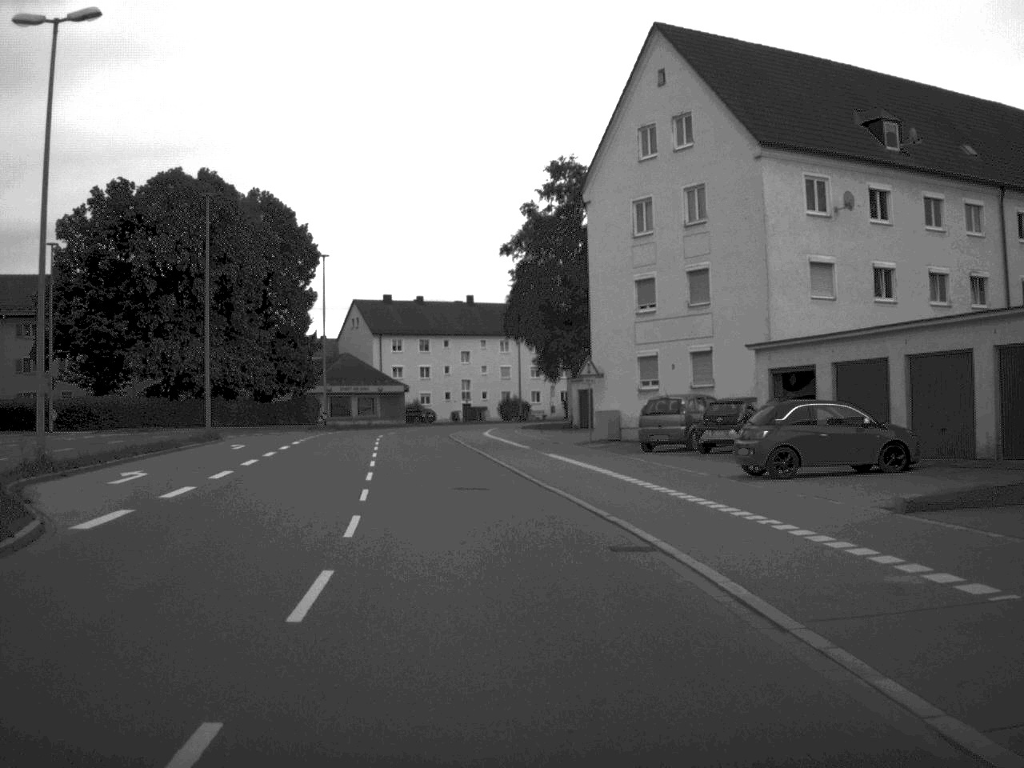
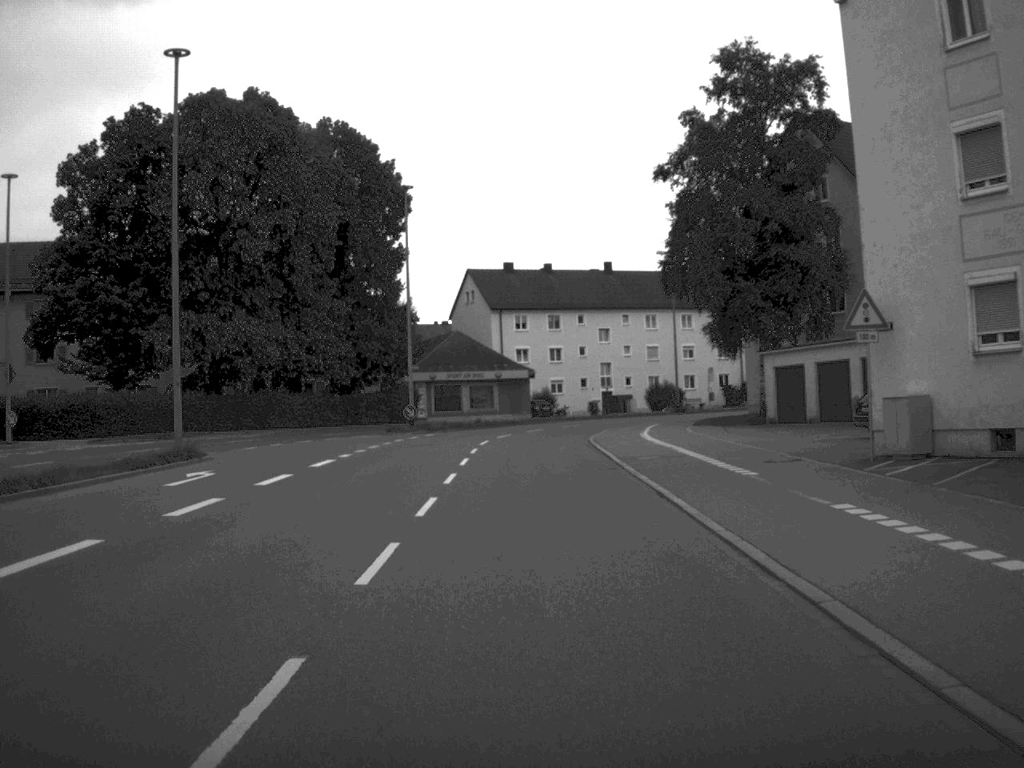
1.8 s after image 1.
(-1.4, +22.4) m; -6°
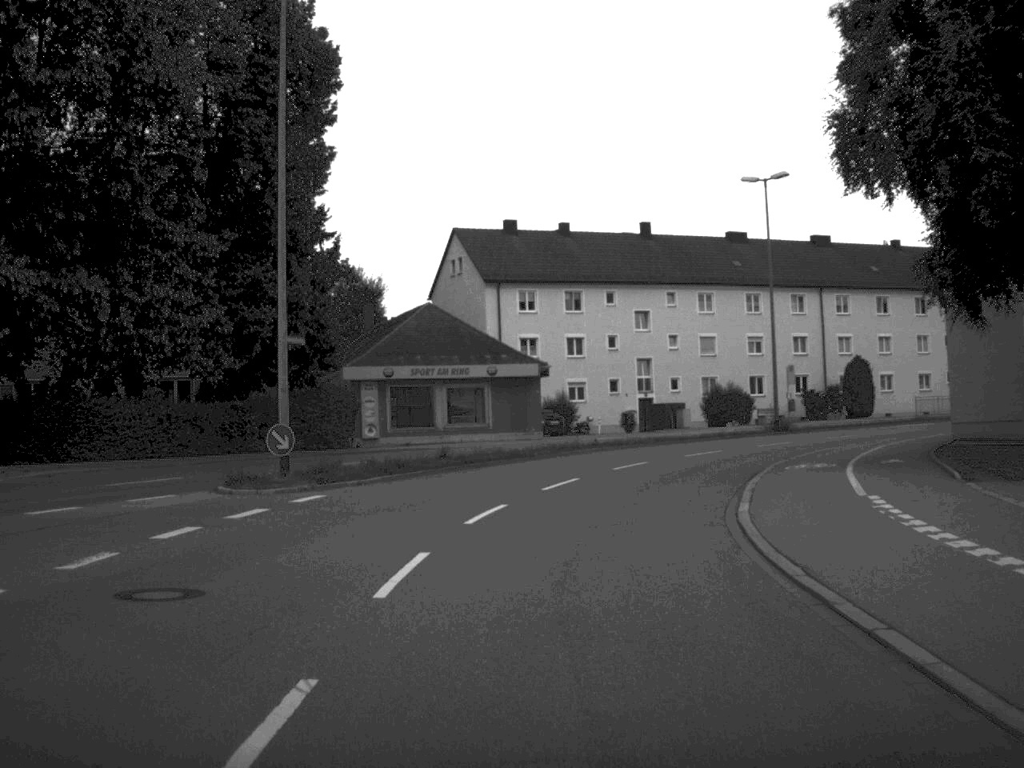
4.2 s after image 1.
(-0.2, +29.9) m; 0°
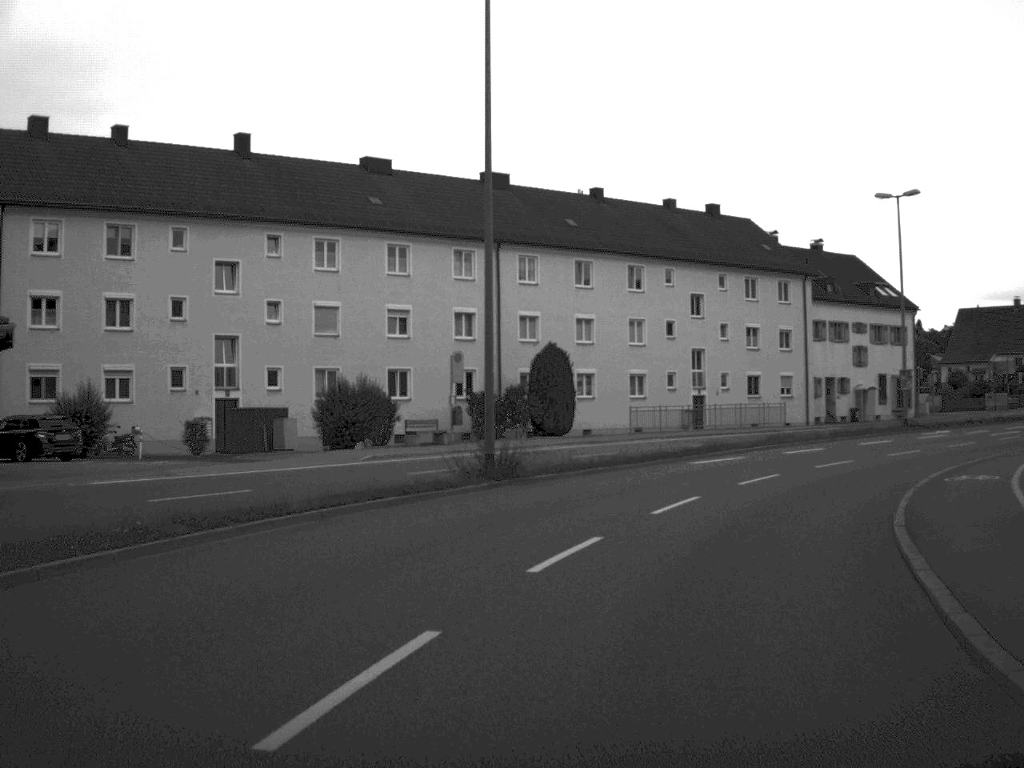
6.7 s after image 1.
(+3.2, +27.8) m; +18°
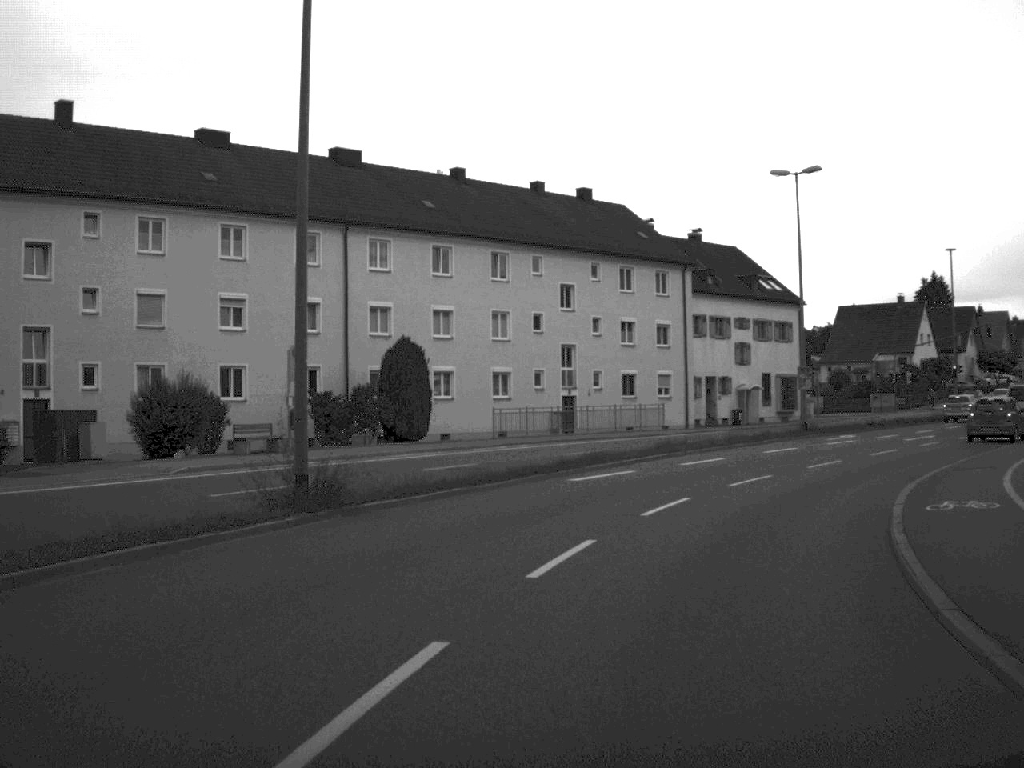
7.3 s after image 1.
(+0.3, +6.1) m; +6°
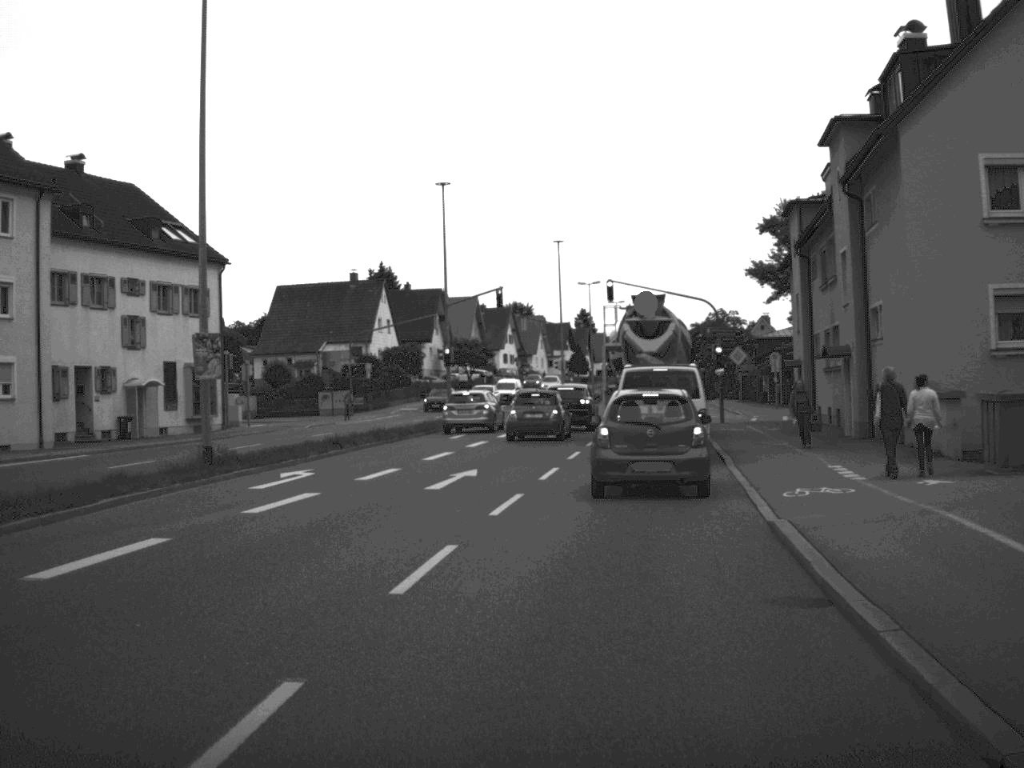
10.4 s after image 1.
(+5.2, +23.9) m; +25°
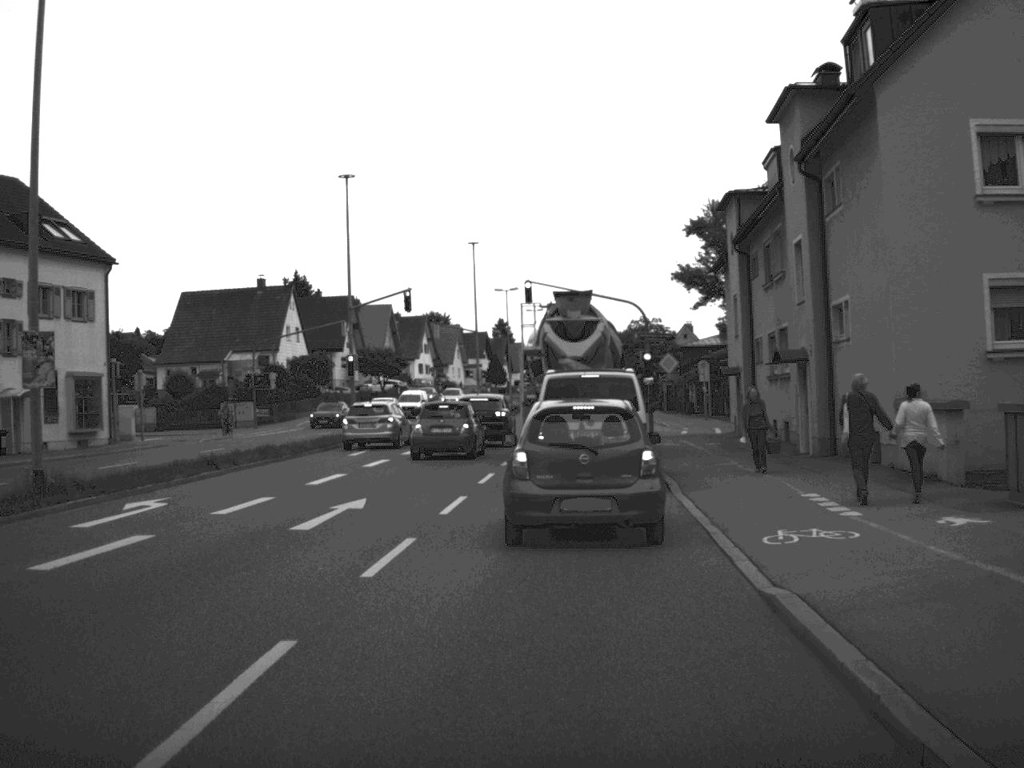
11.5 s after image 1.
(+0.2, +4.4) m; +3°
